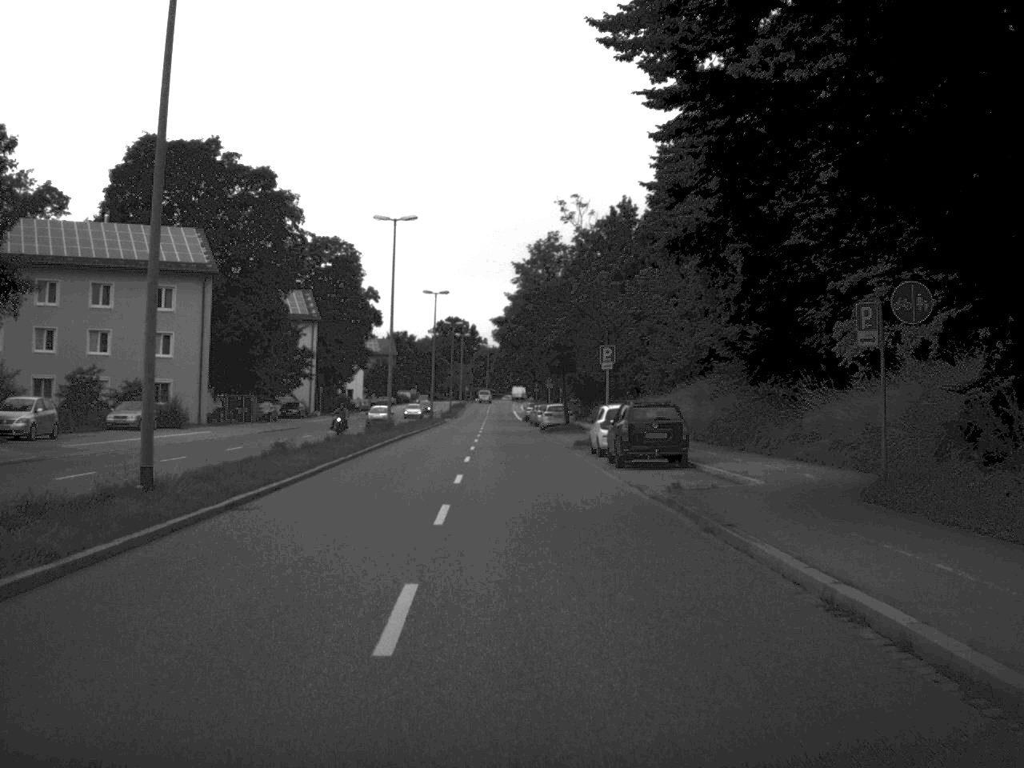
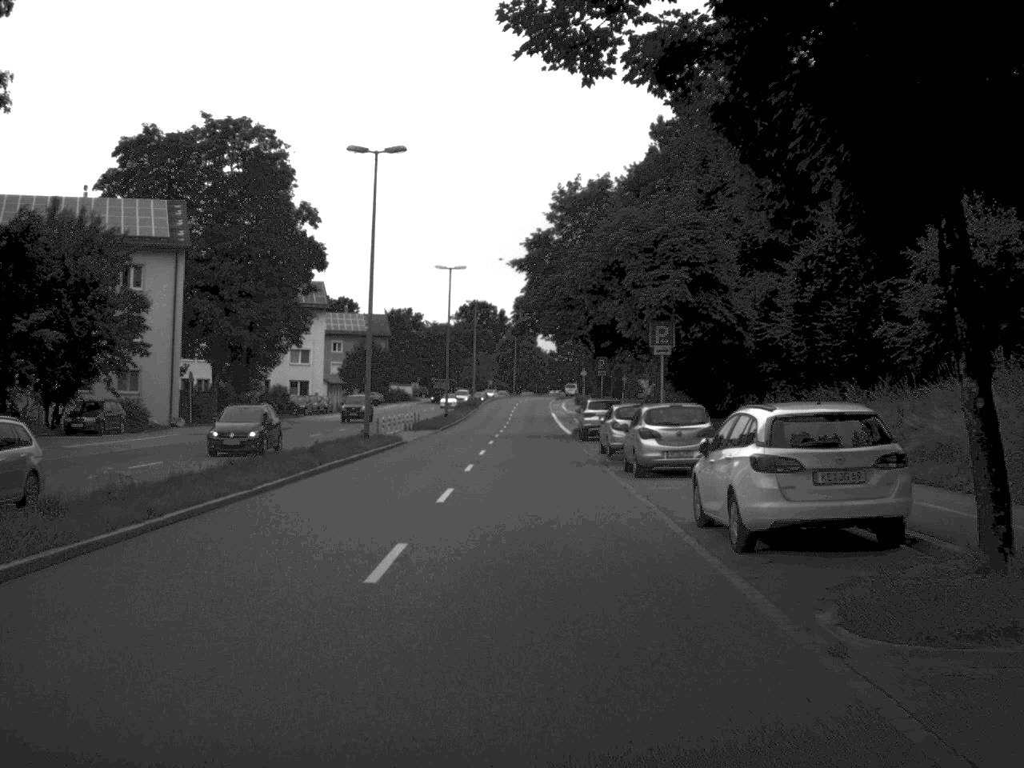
(-0.8, +57.5) m; -2°
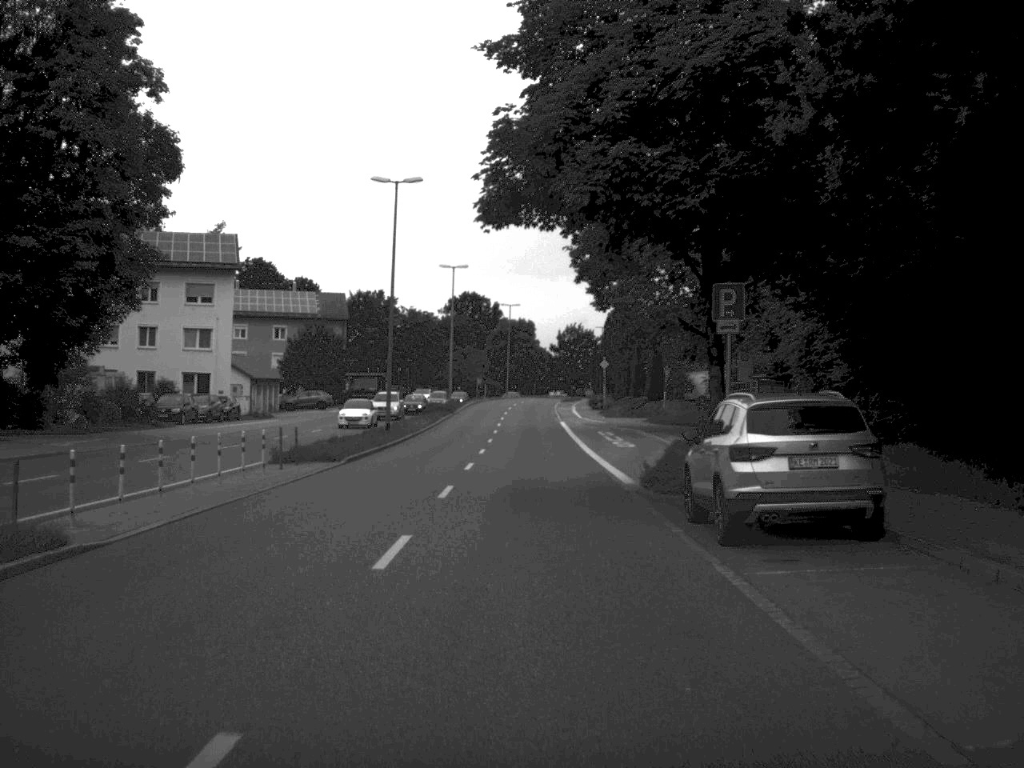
(+0.1, +34.5) m; 0°
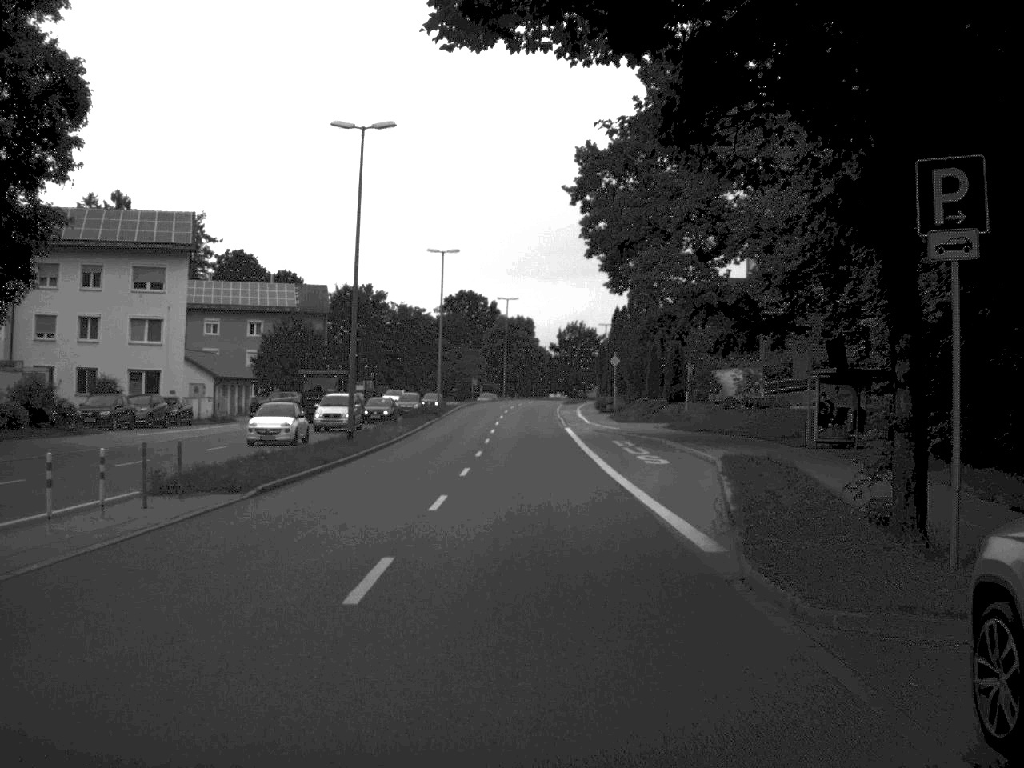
(0.0, +10.7) m; 0°
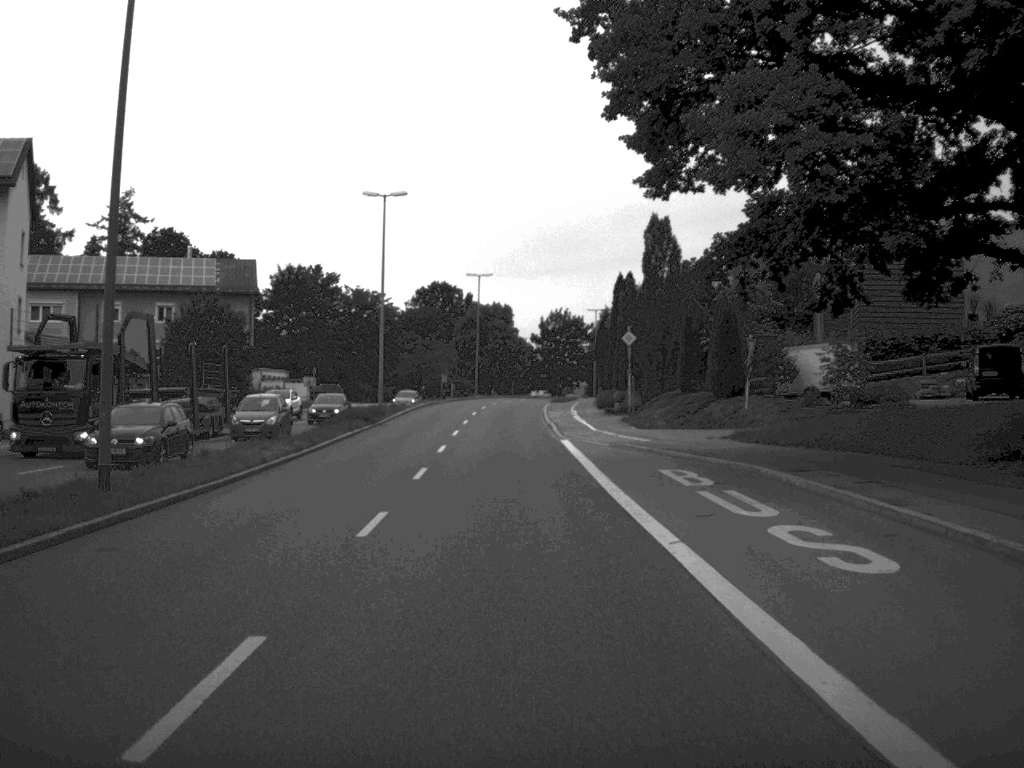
(+0.2, +22.3) m; +1°
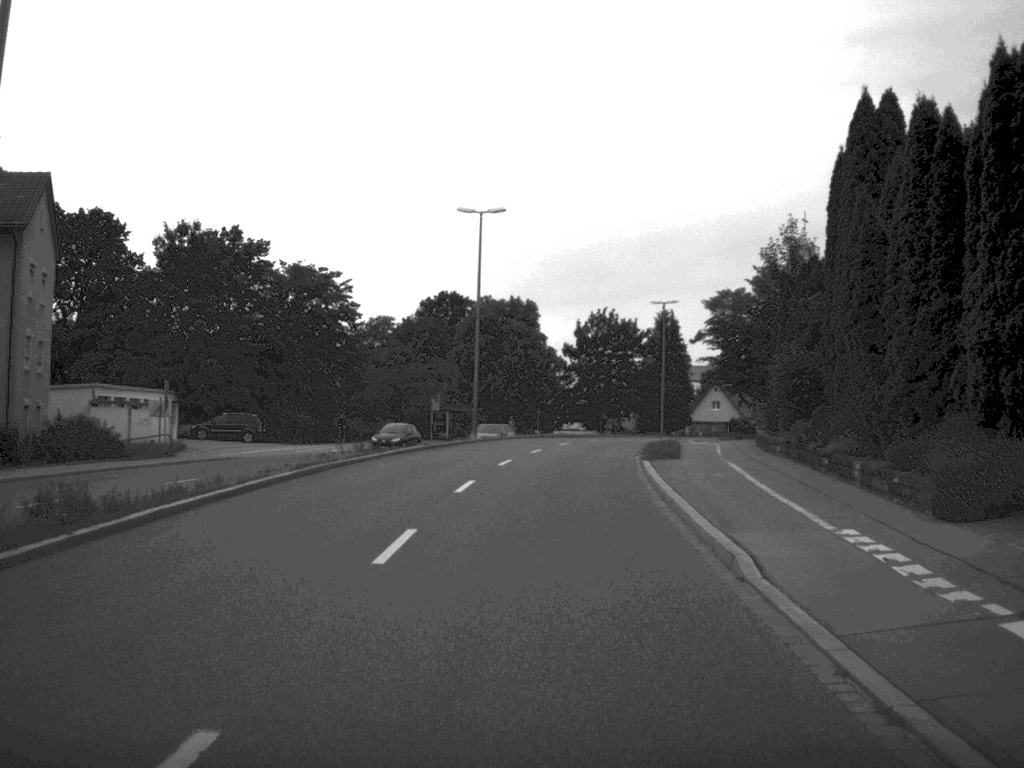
(-0.9, +46.6) m; -1°
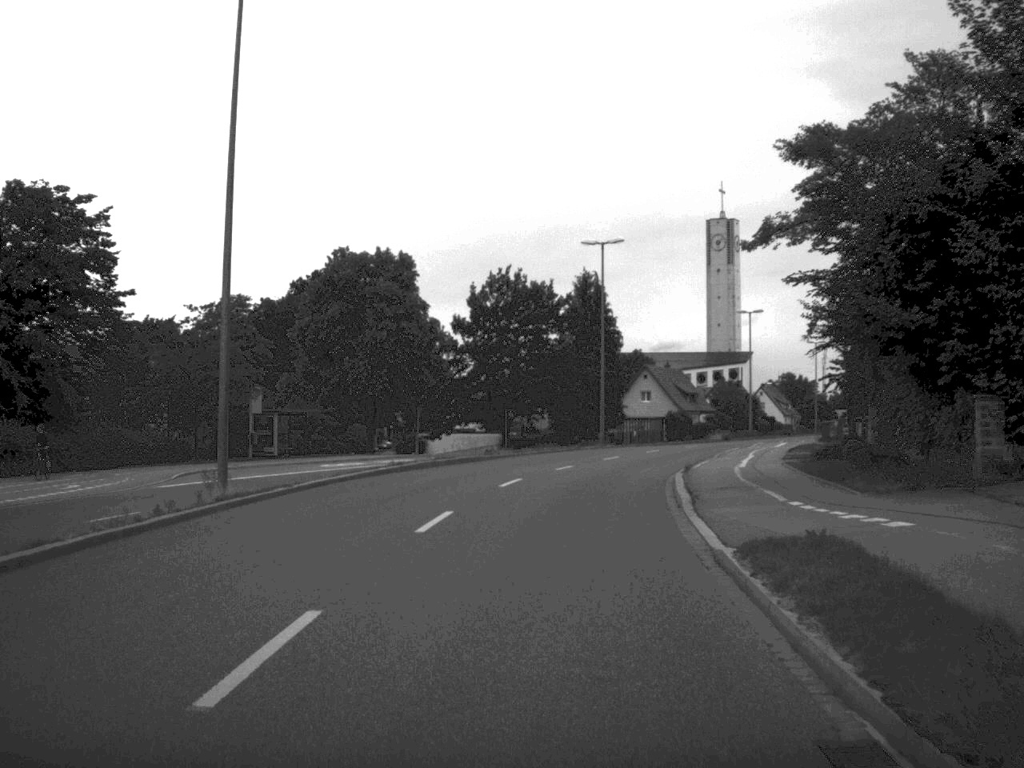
(+1.2, +31.7) m; +5°
